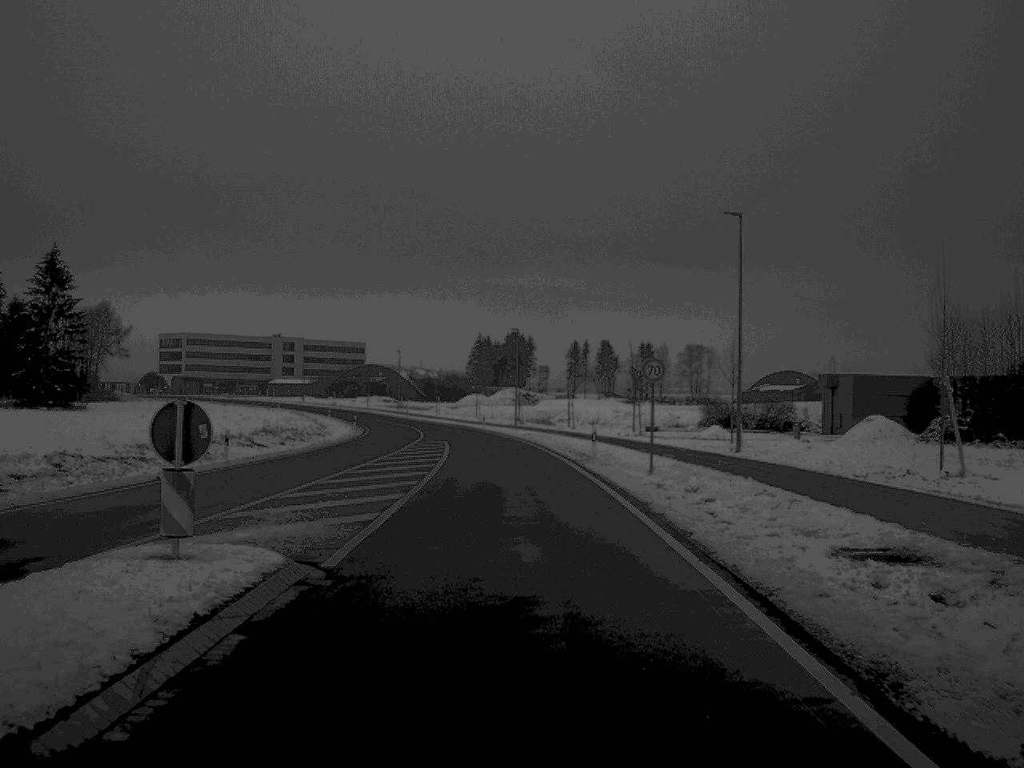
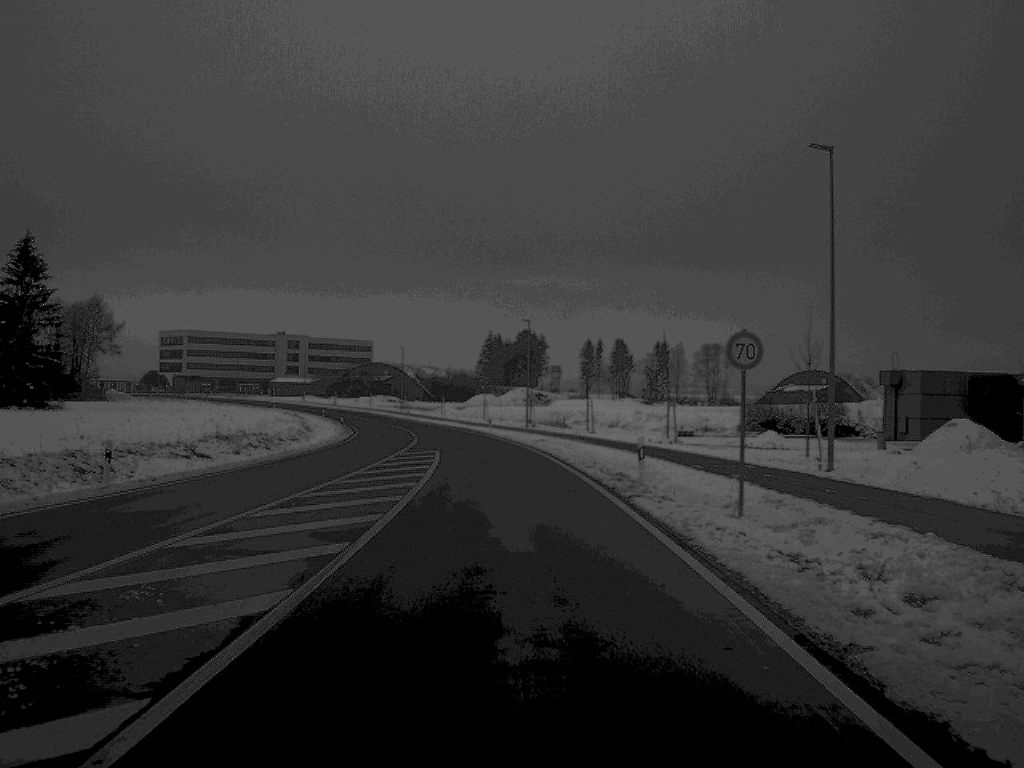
(0.0, +11.7) m; -1°
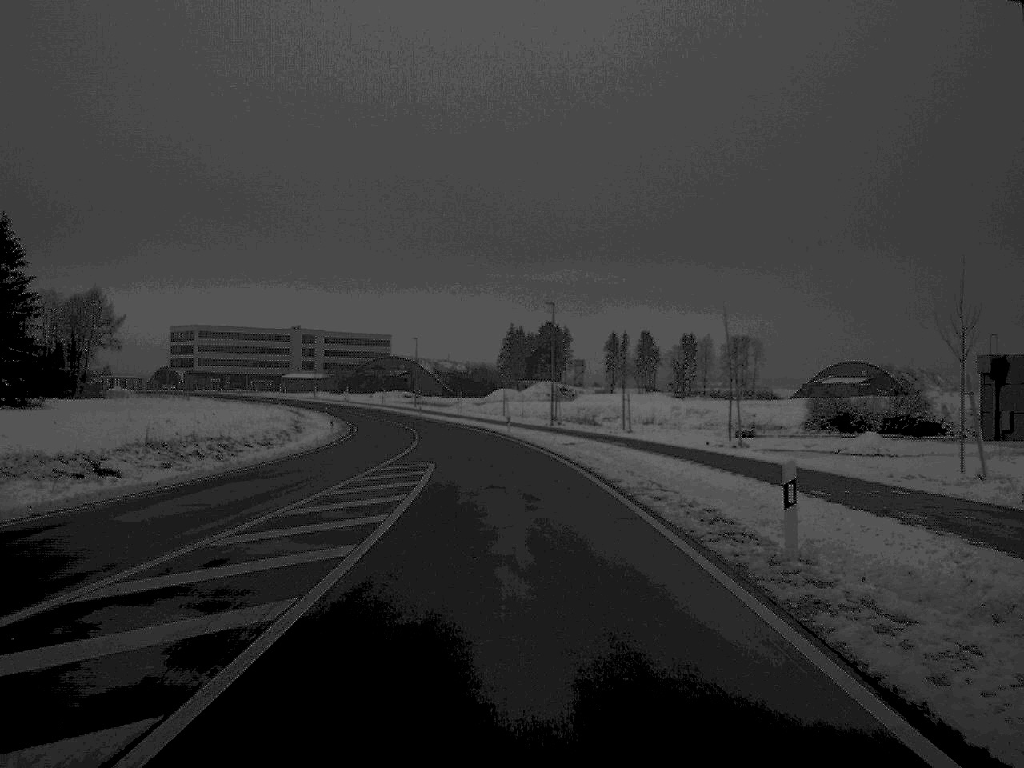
(-0.1, +12.2) m; -1°
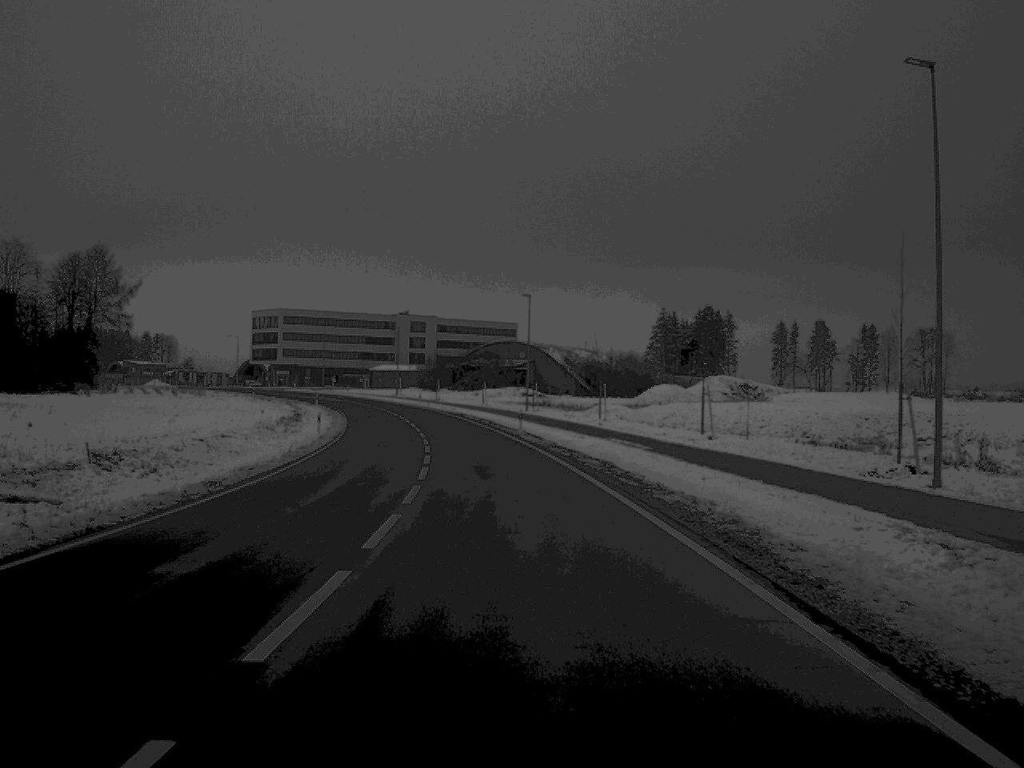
(-3.3, +60.8) m; -6°
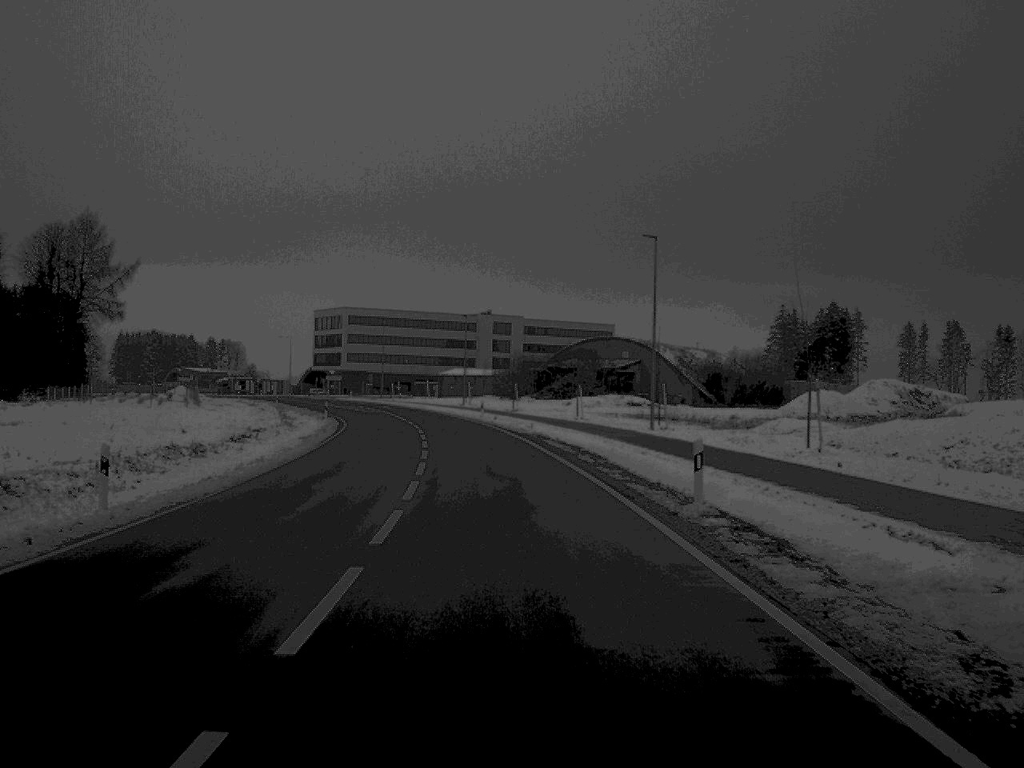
(-1.2, +35.7) m; -4°
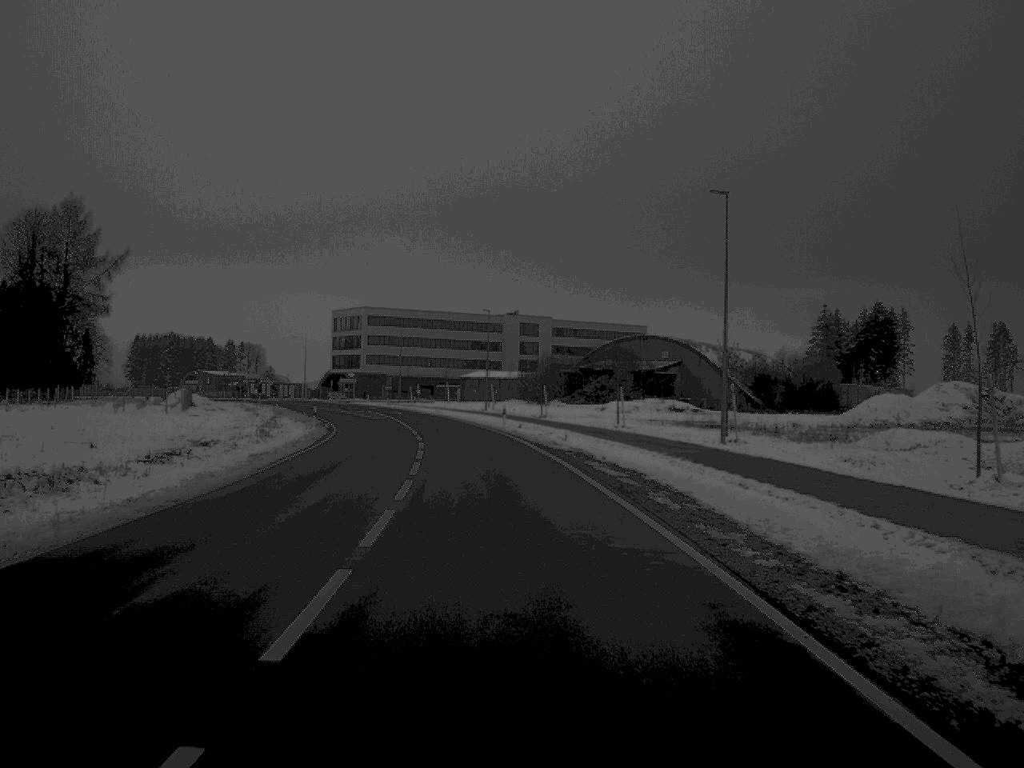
(-0.1, +12.3) m; -1°
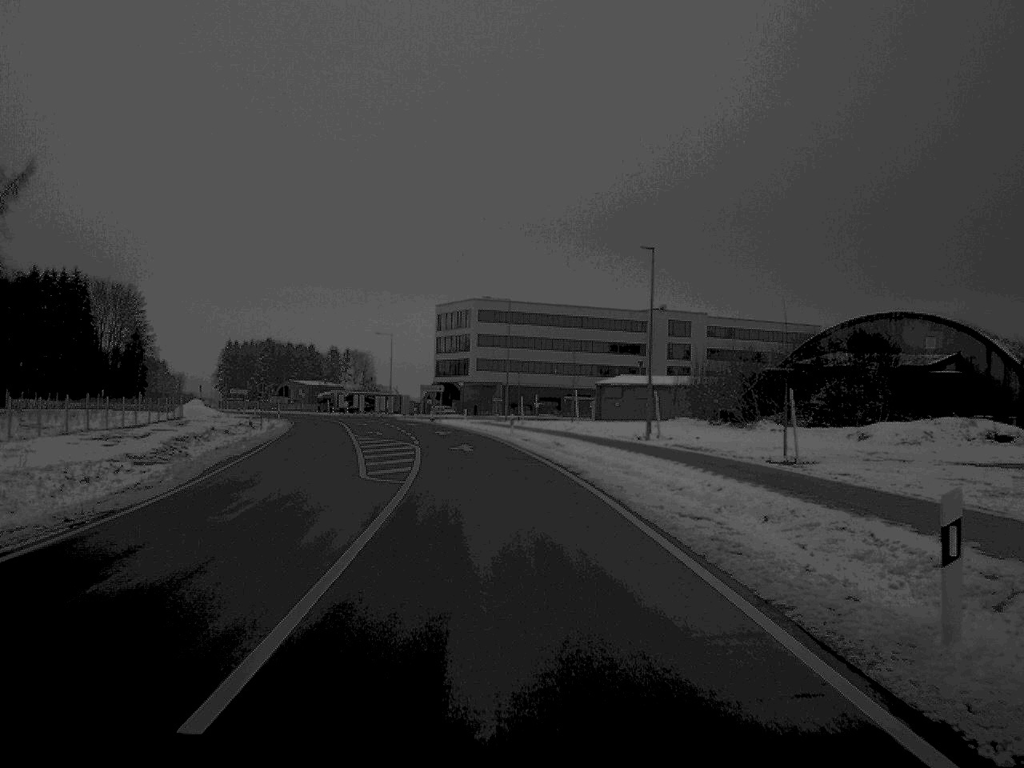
(-2.6, +49.6) m; -6°
